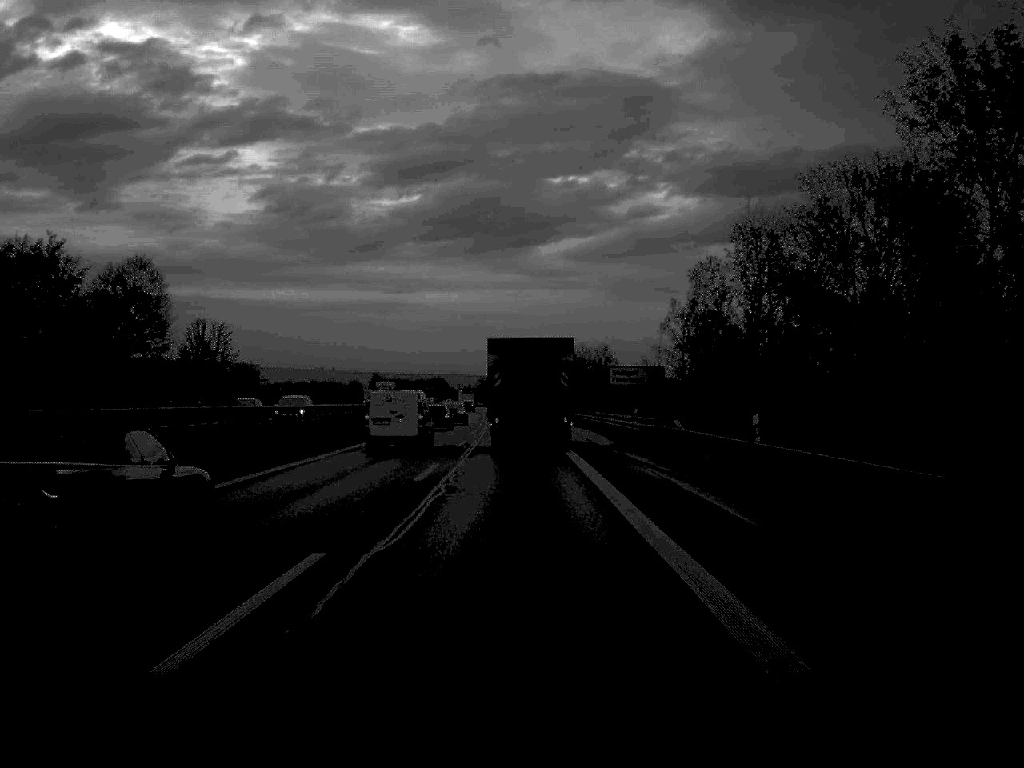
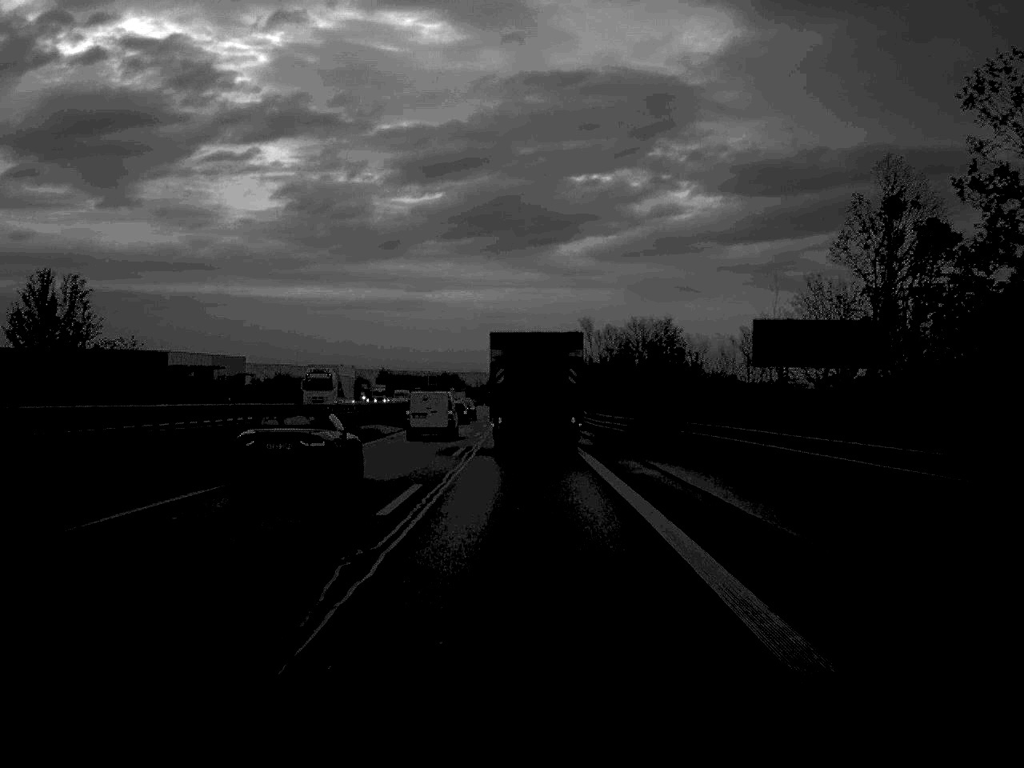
(-0.3, +44.6) m; -1°
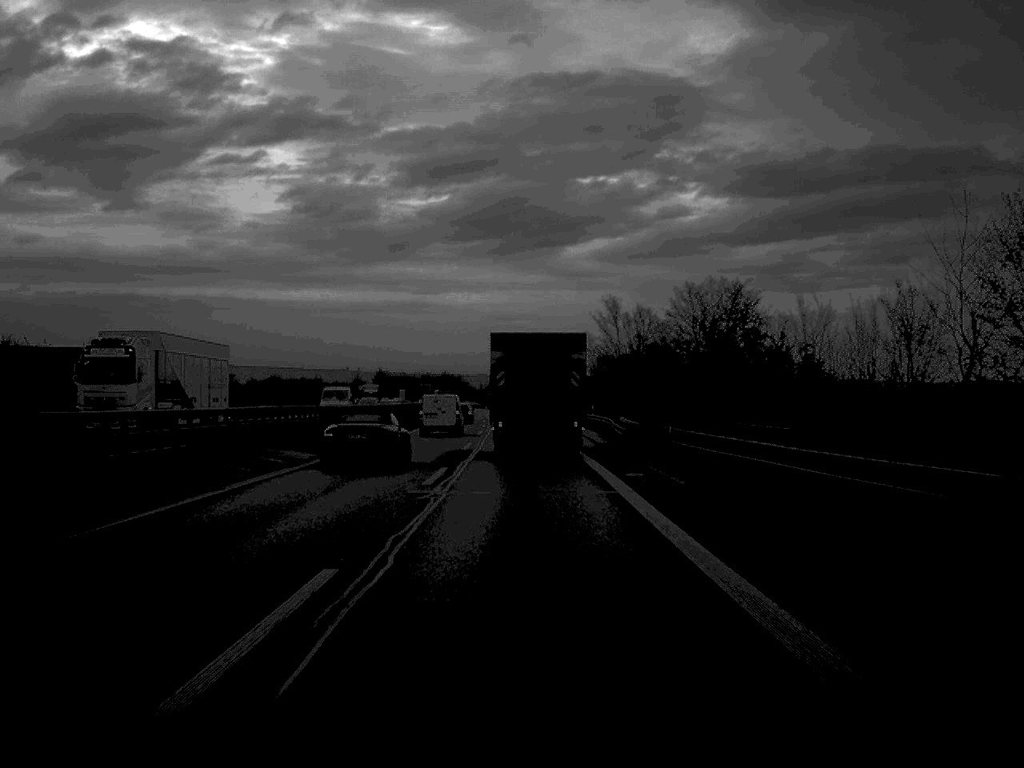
(-0.1, +29.2) m; 0°
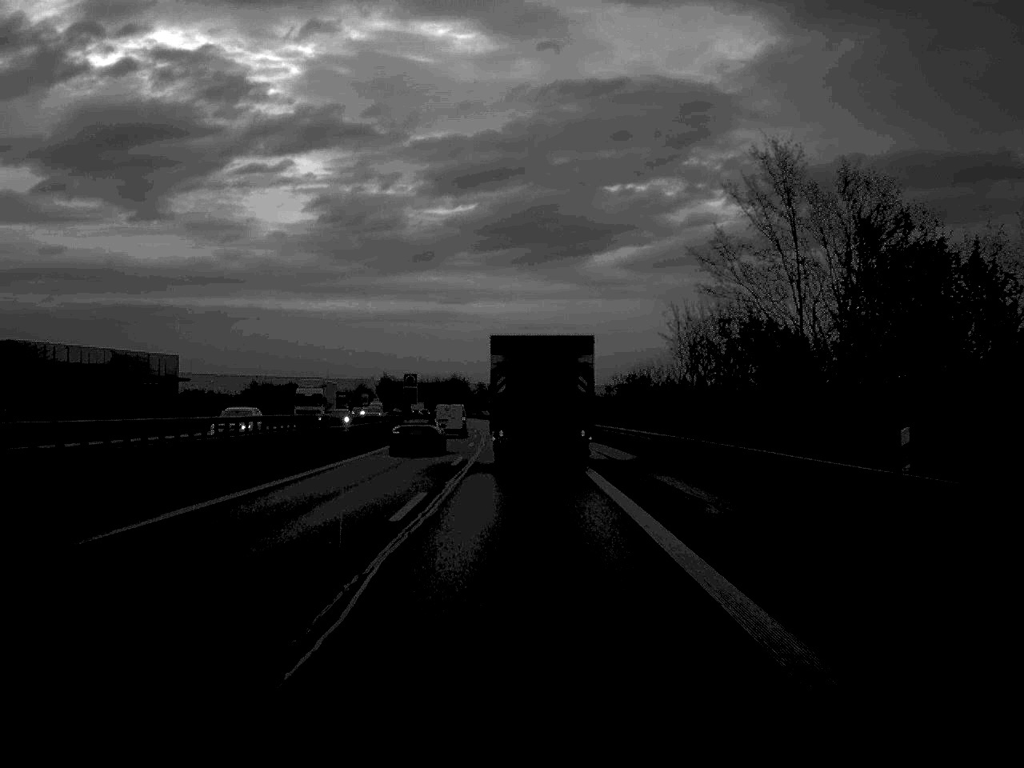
(-0.3, +60.9) m; -1°
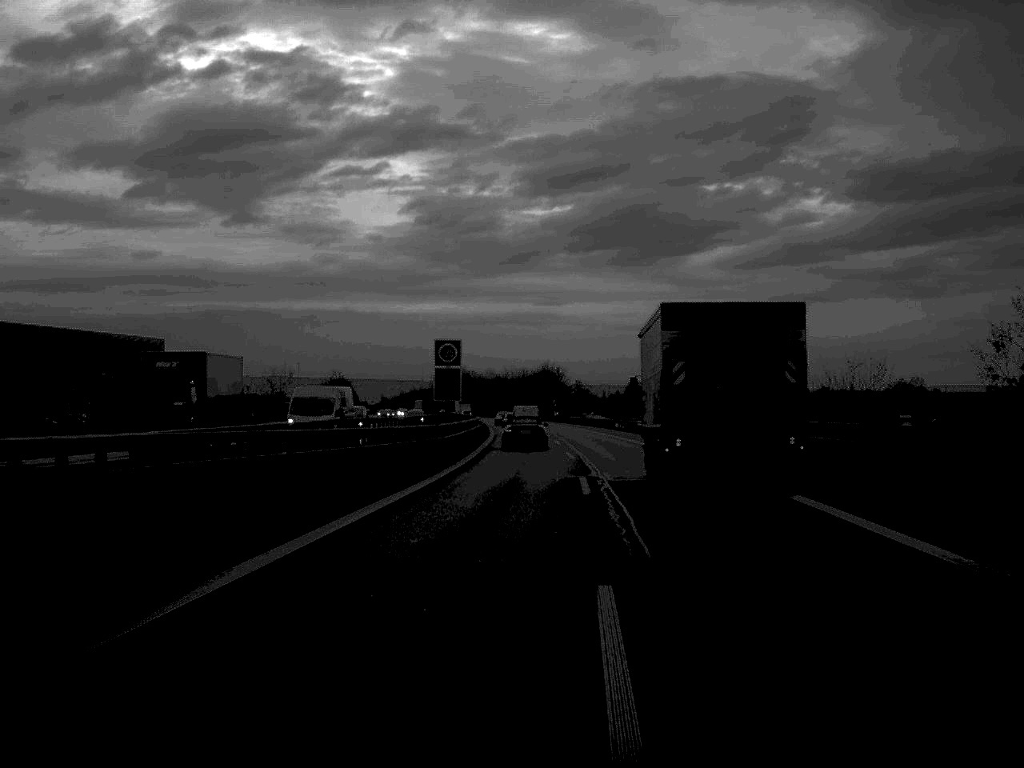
(-2.8, +67.7) m; -4°
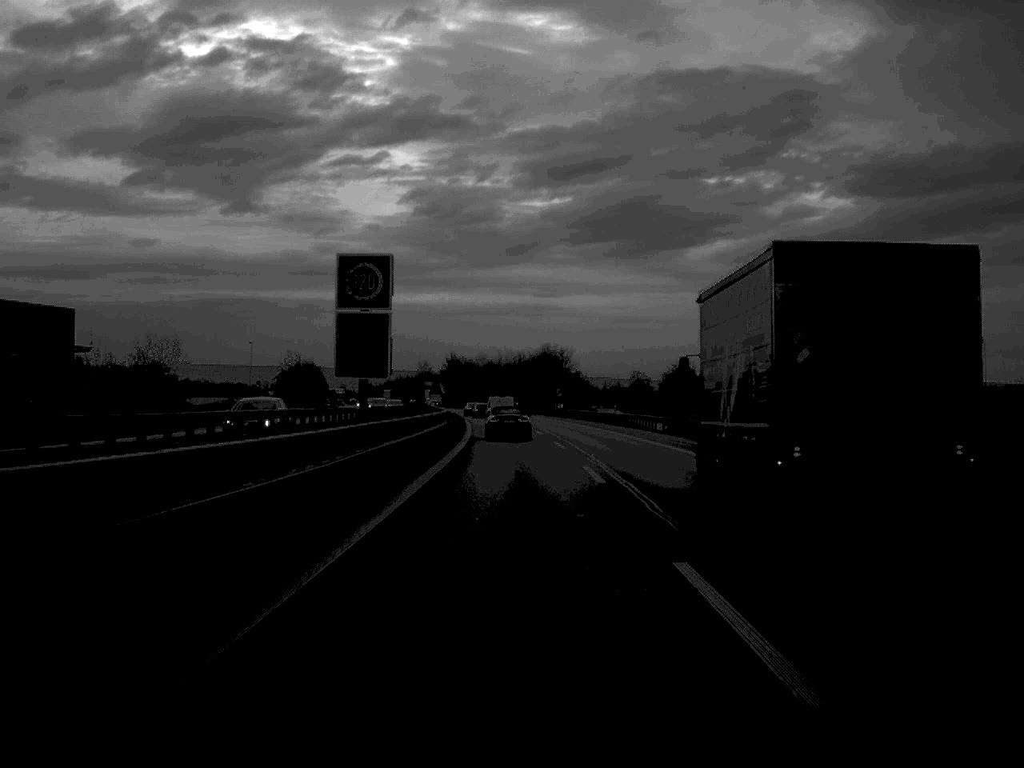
(+0.1, +35.5) m; 0°
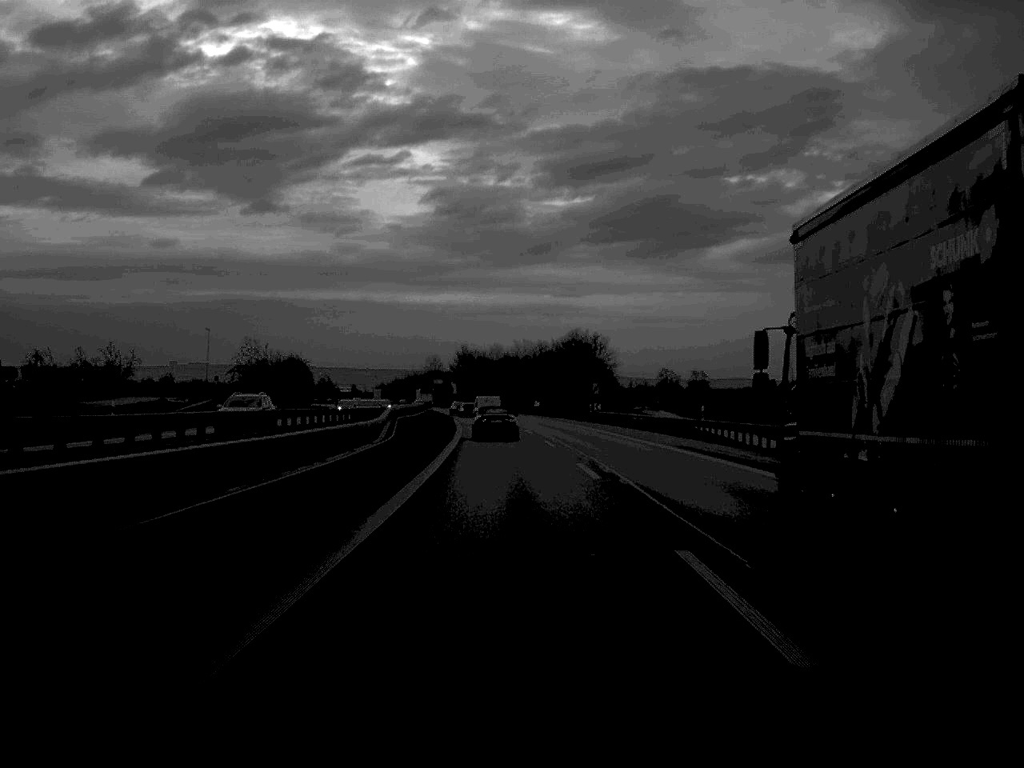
(-0.2, +35.6) m; -1°
